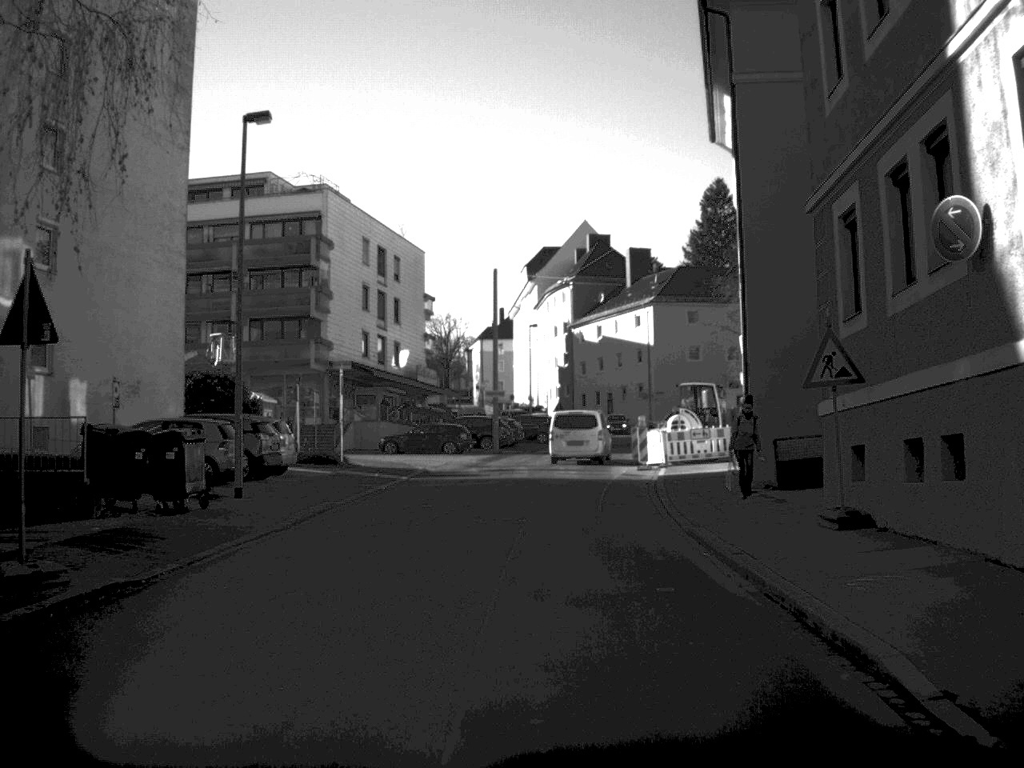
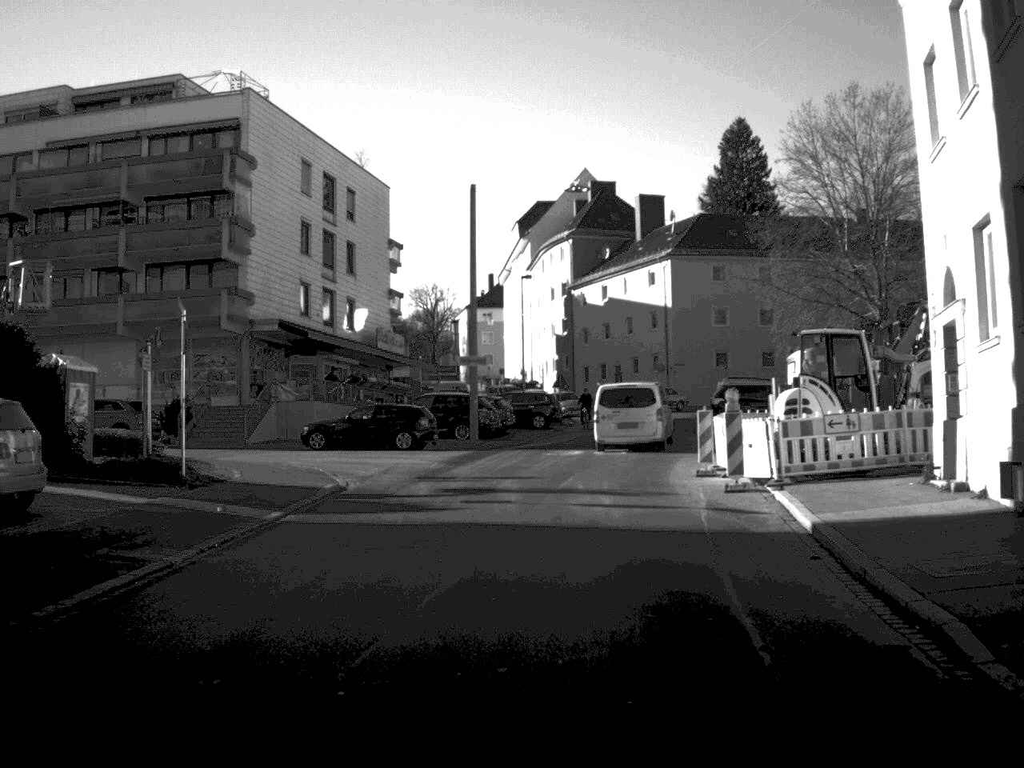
(0.0, +18.1) m; 0°
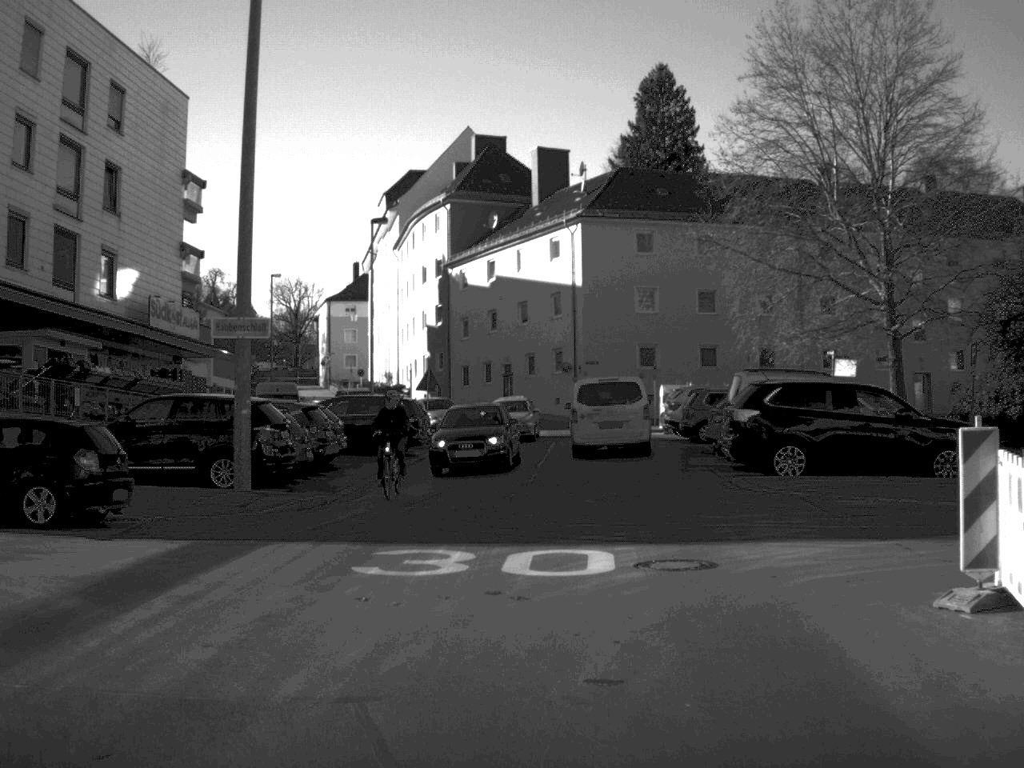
(+0.7, +22.1) m; +6°
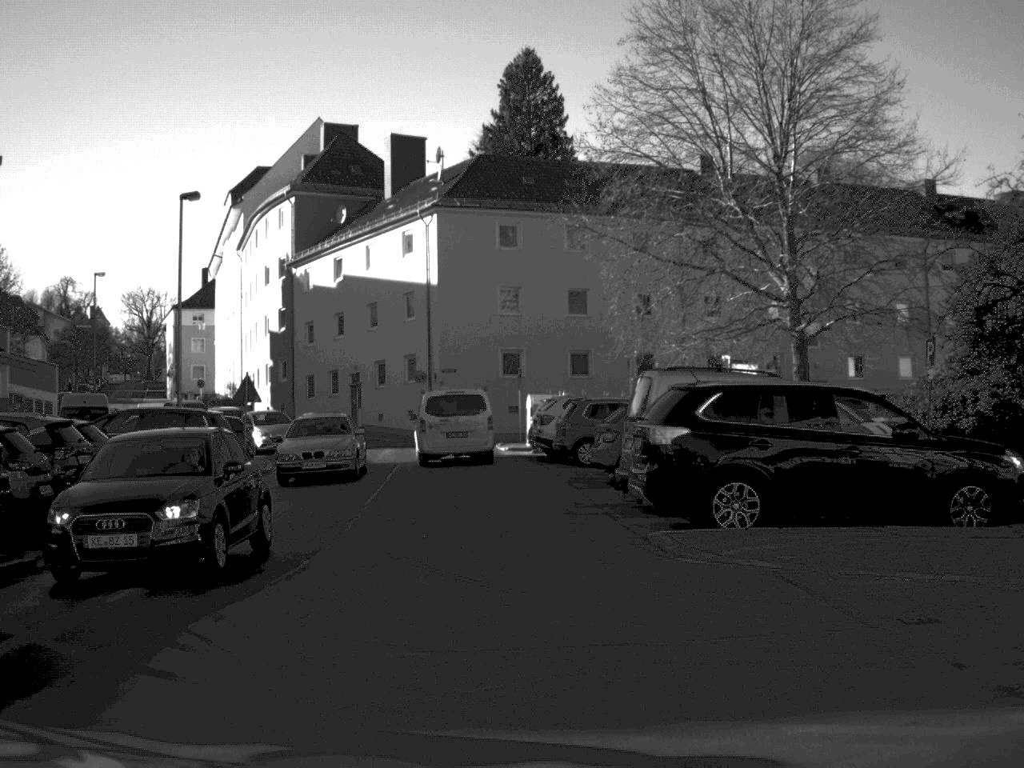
(+0.4, +7.2) m; +6°
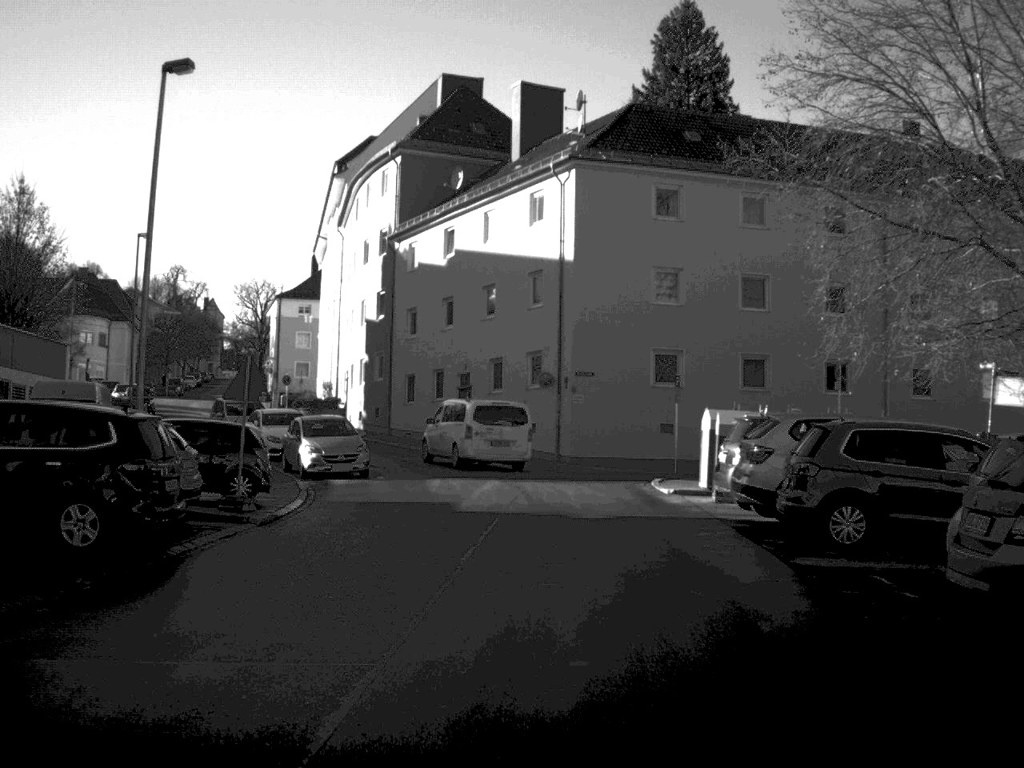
(-0.8, +13.8) m; -6°
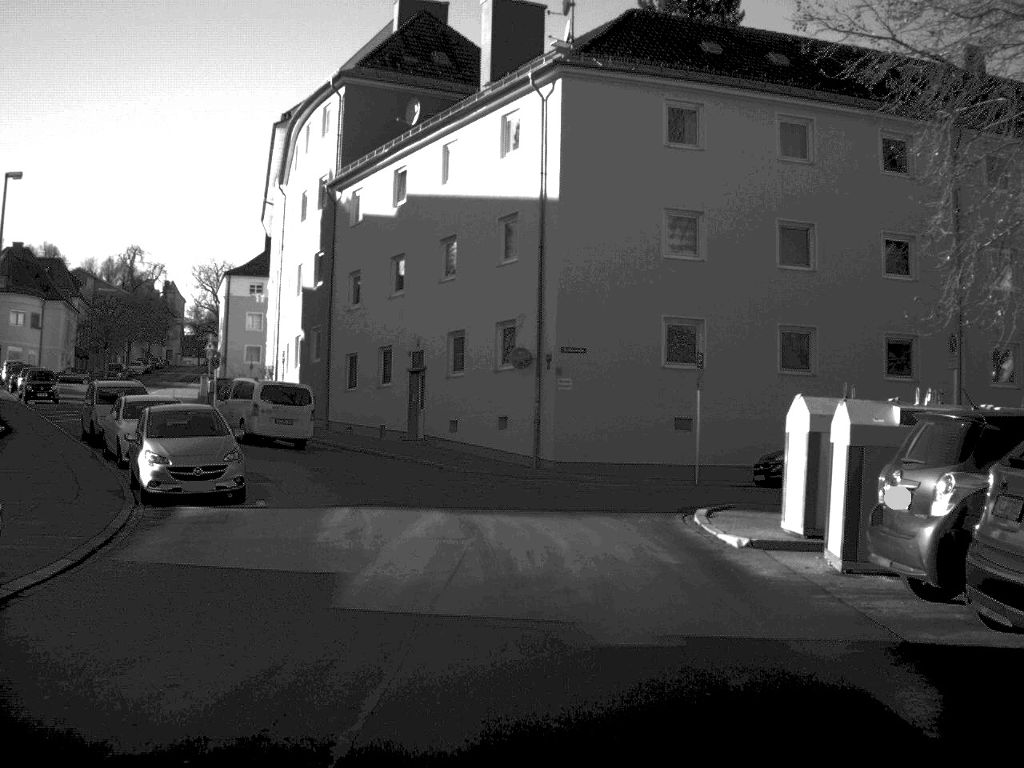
(+0.2, +11.3) m; +1°
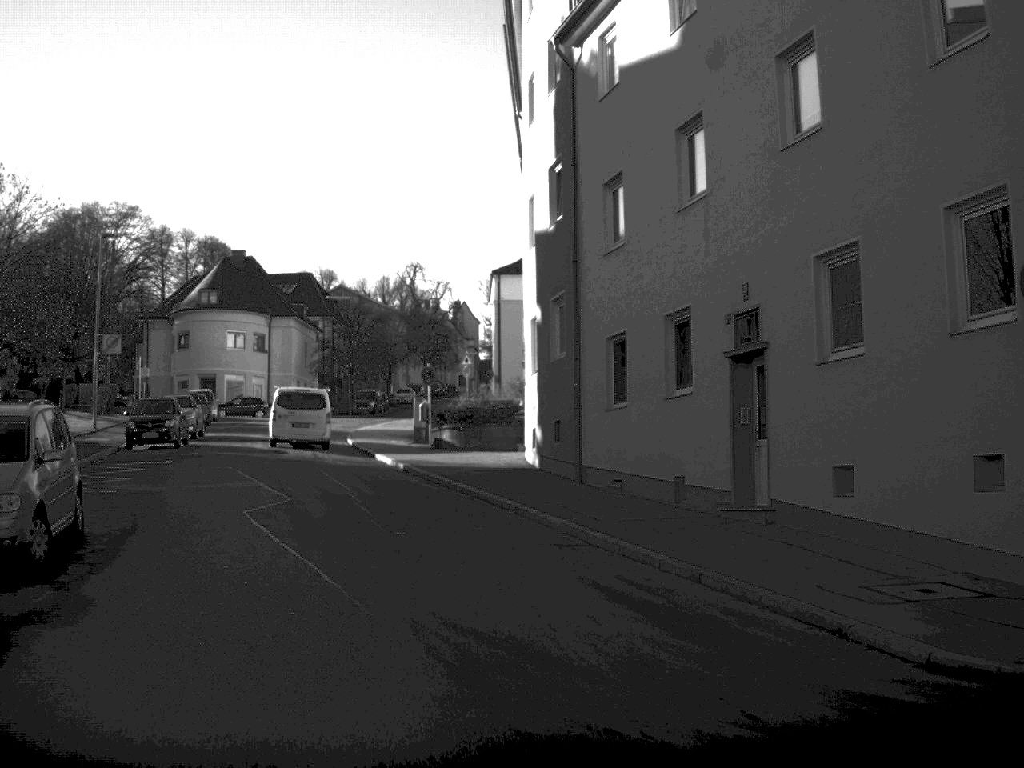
(-1.8, +21.9) m; -15°
